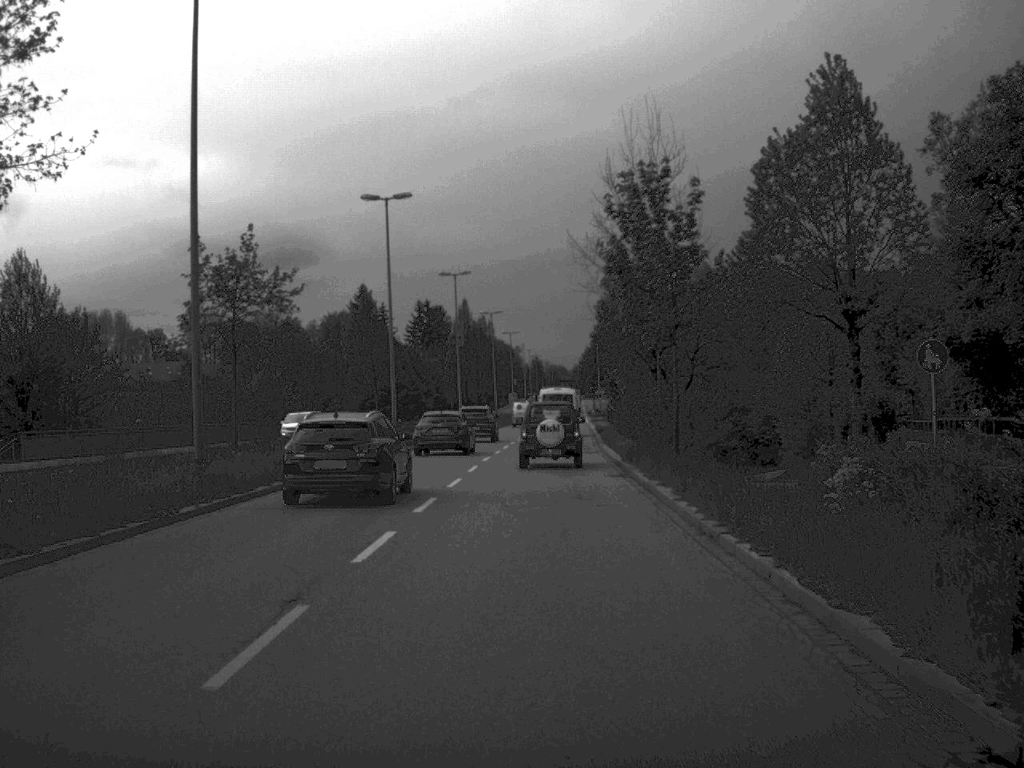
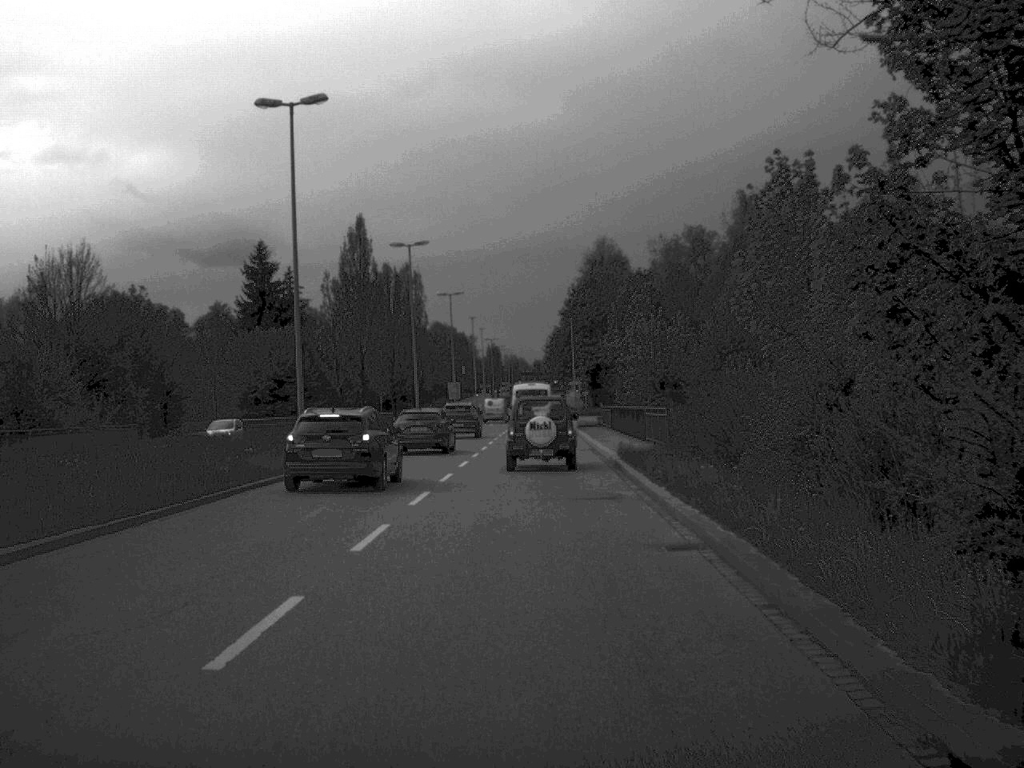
(+0.8, +46.7) m; +2°
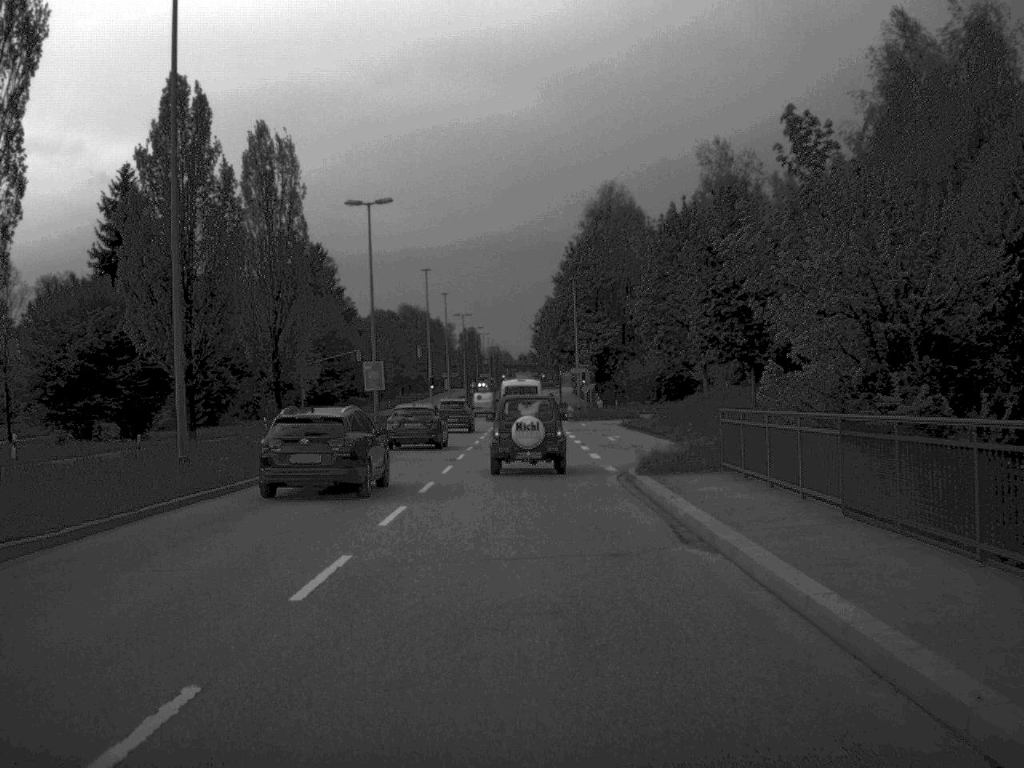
(+0.2, +44.8) m; 0°
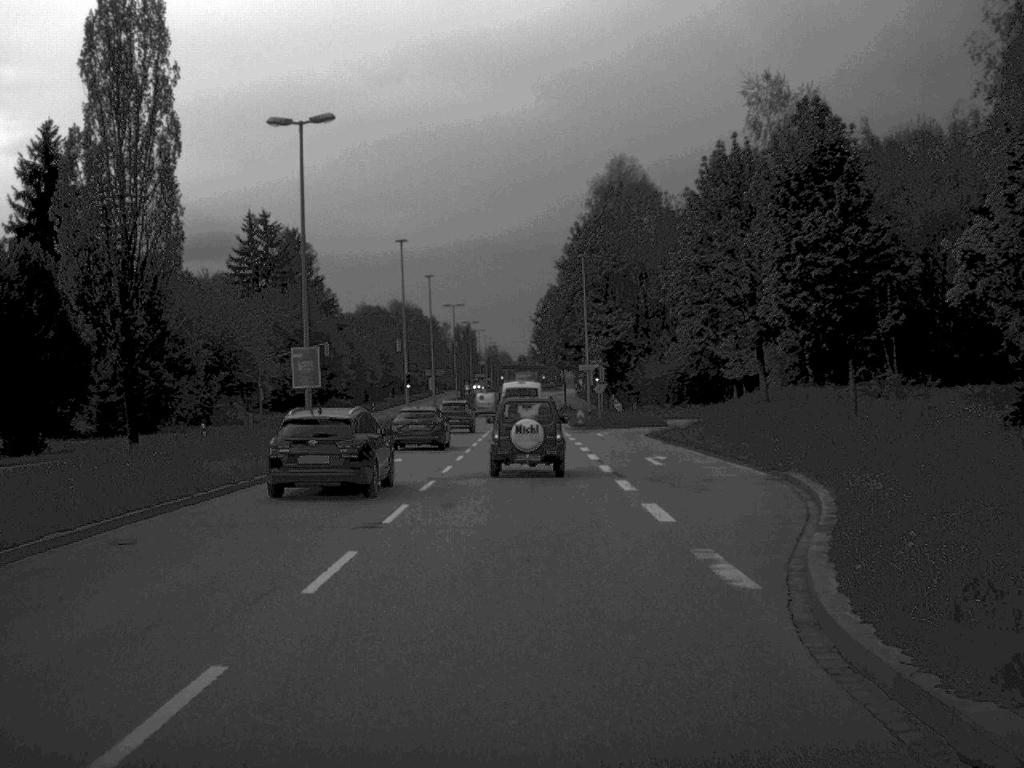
(0.0, +17.0) m; 0°
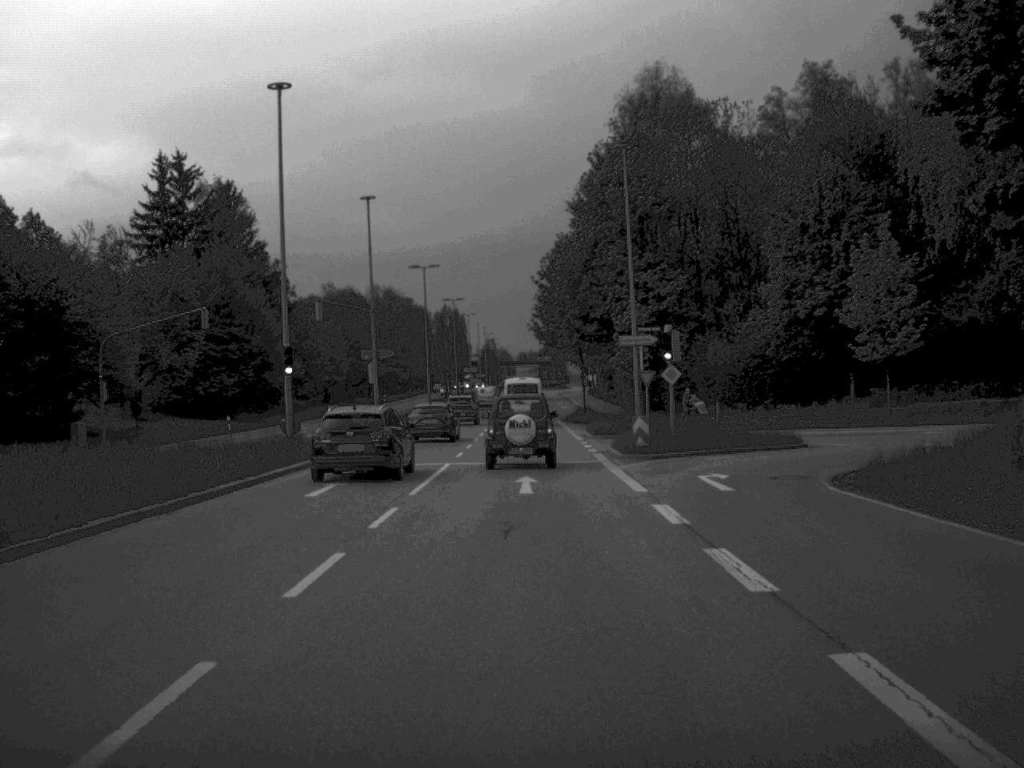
(-0.1, +34.9) m; 0°
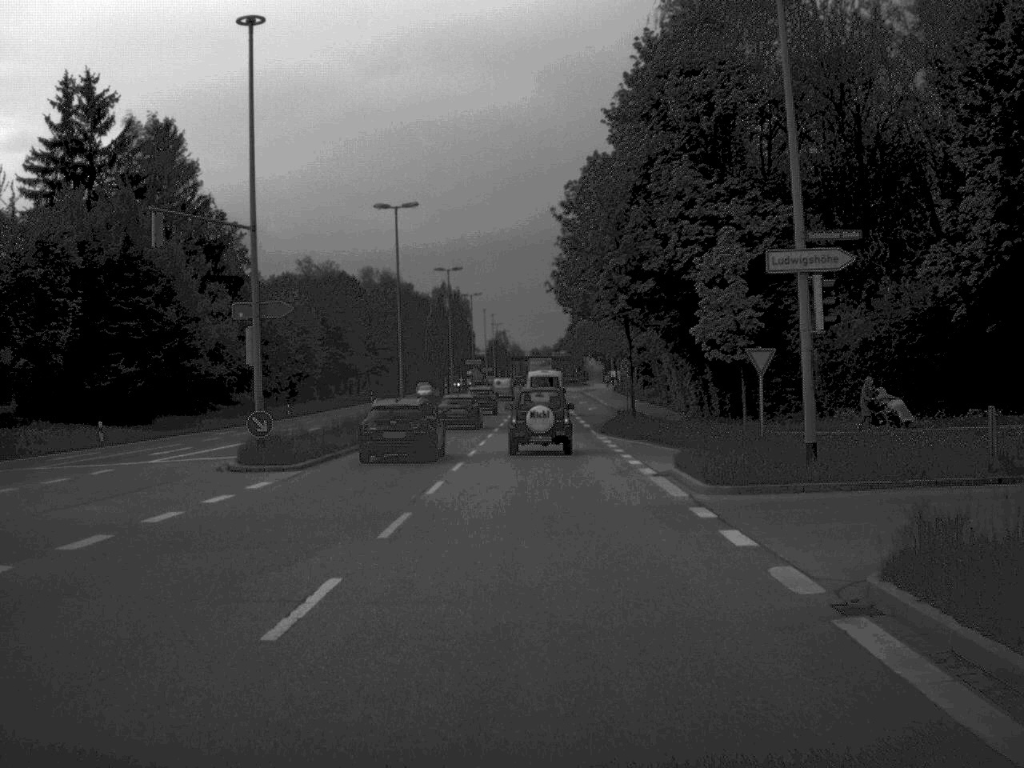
(-0.2, +26.5) m; -1°
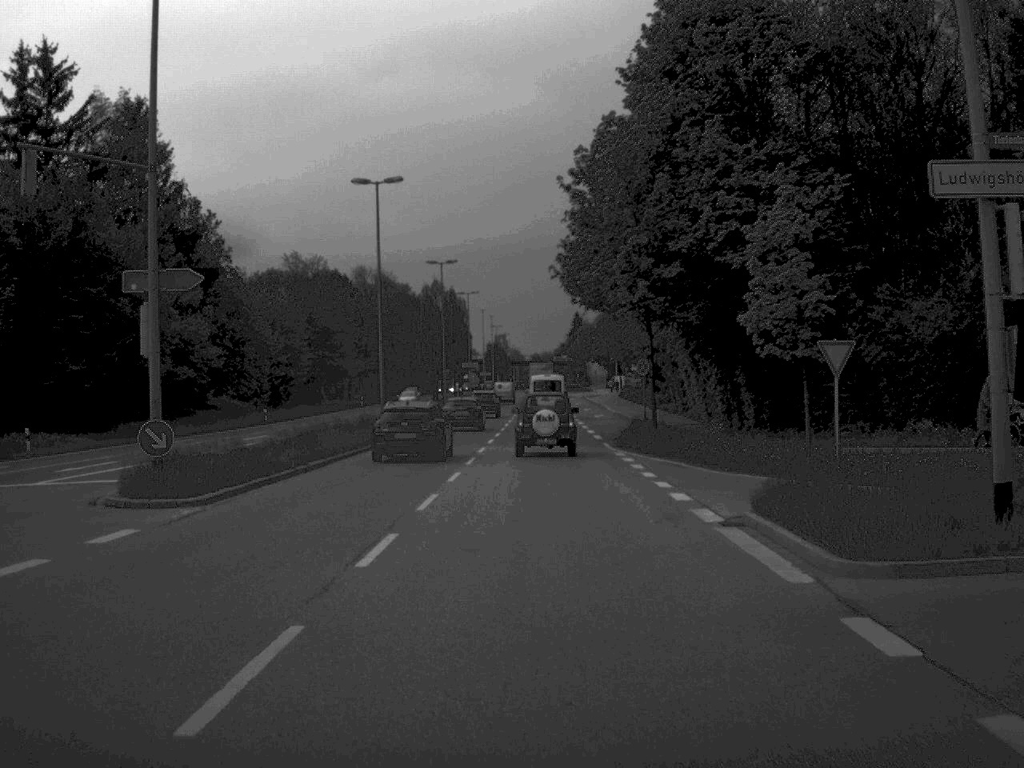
(0.0, +8.2) m; 0°
